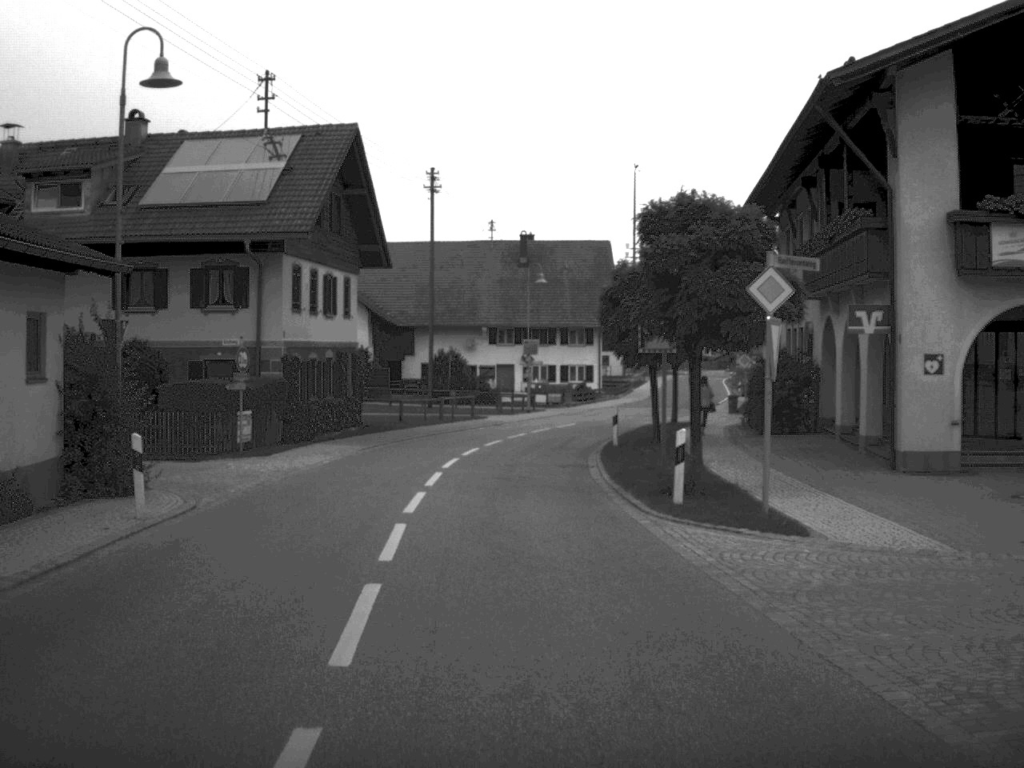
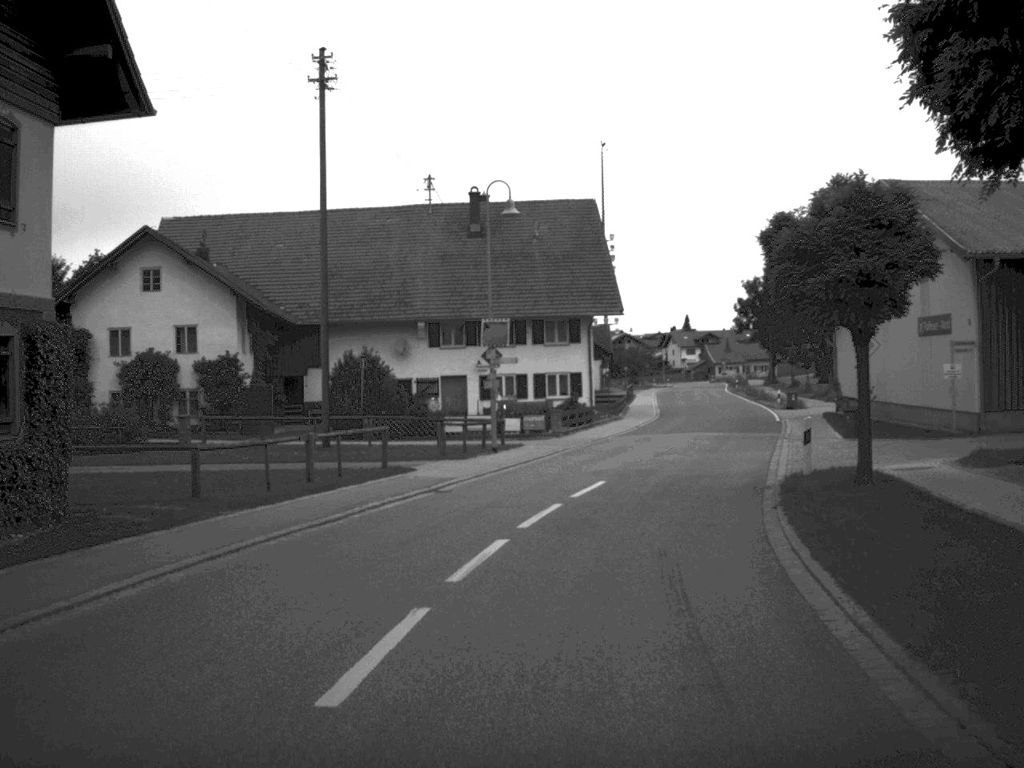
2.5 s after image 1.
(-0.3, +27.3) m; +2°
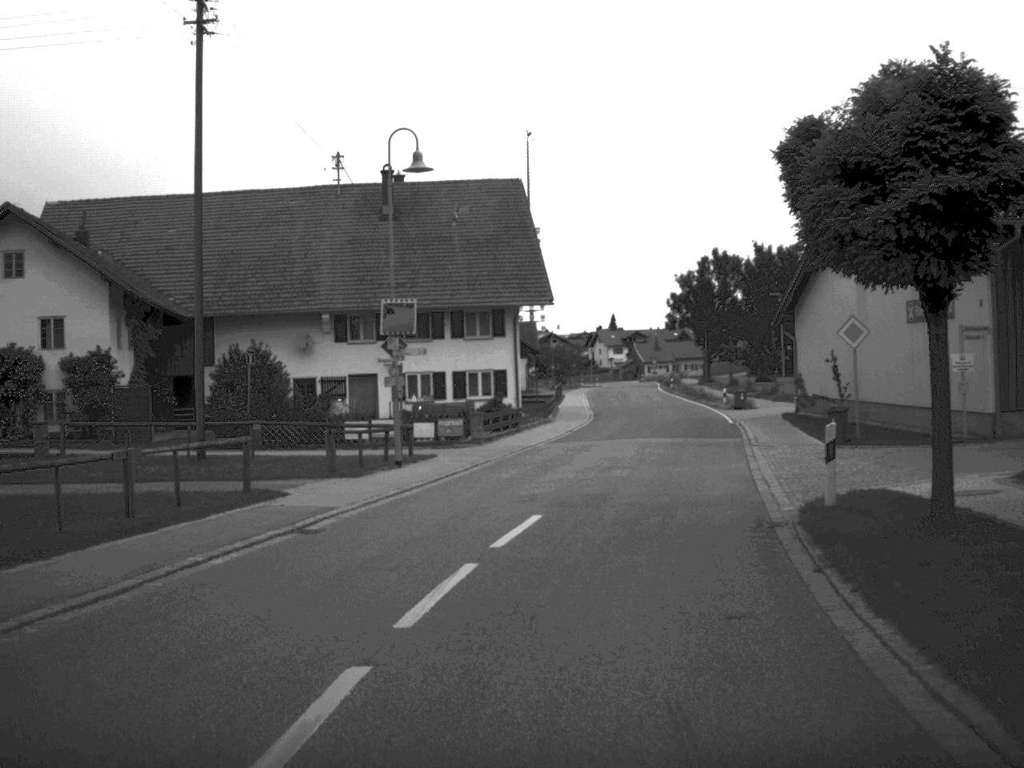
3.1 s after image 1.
(+0.2, +6.6) m; +3°
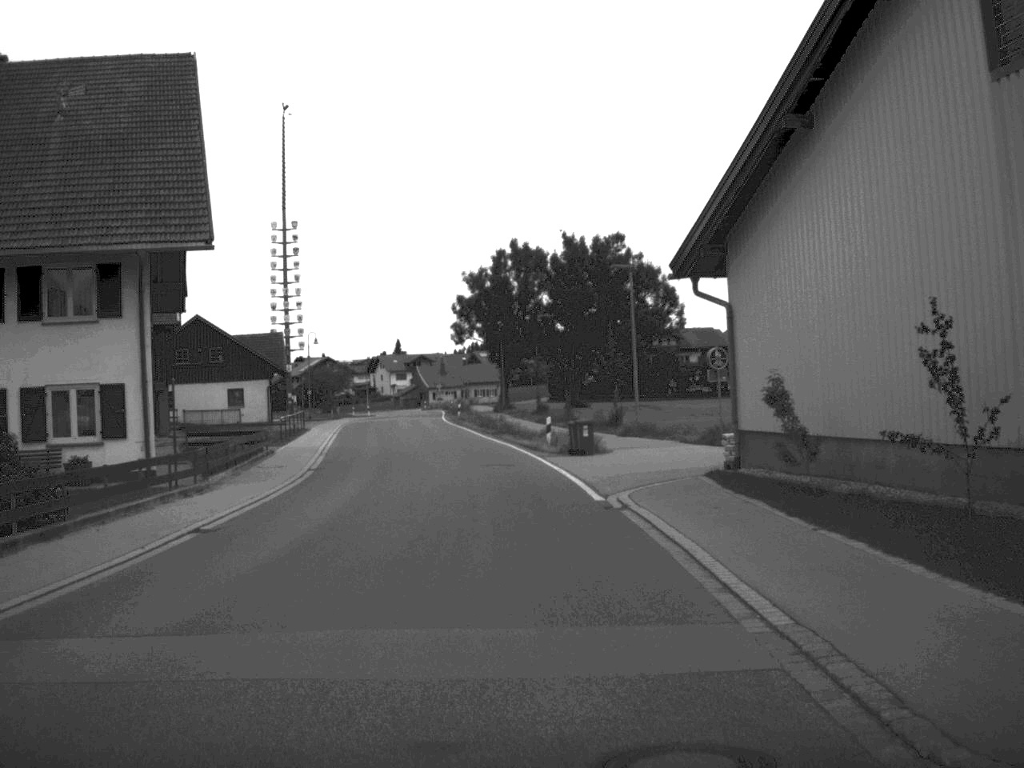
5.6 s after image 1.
(+2.9, +26.9) m; +9°
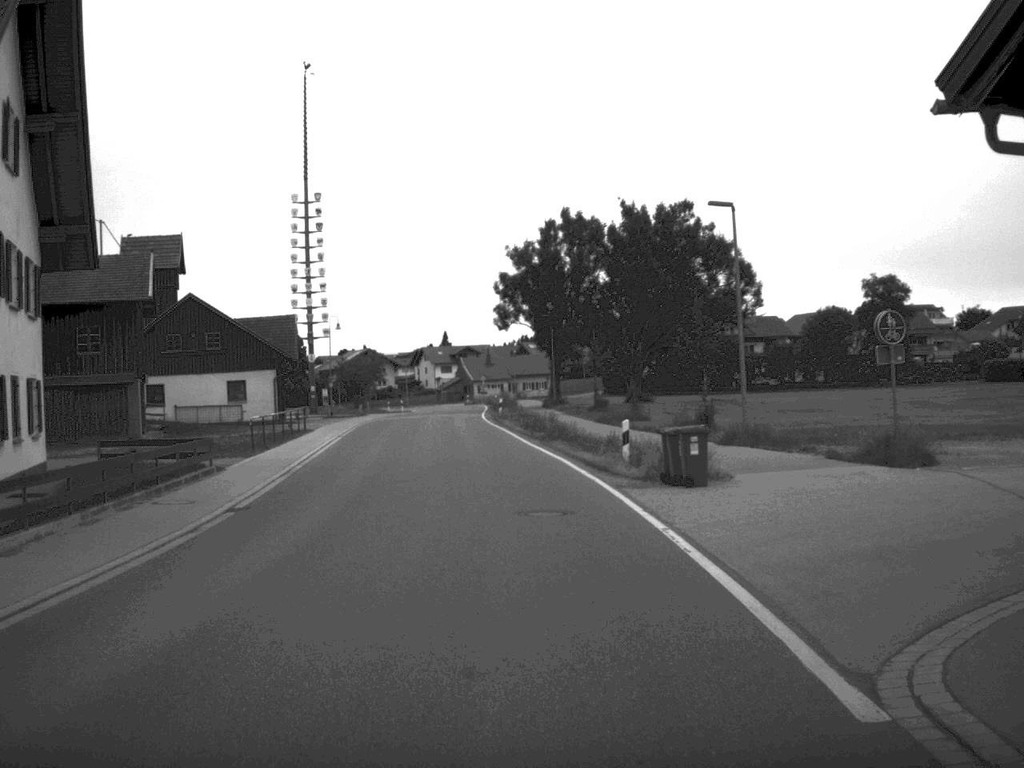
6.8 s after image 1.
(-0.2, +13.4) m; -2°
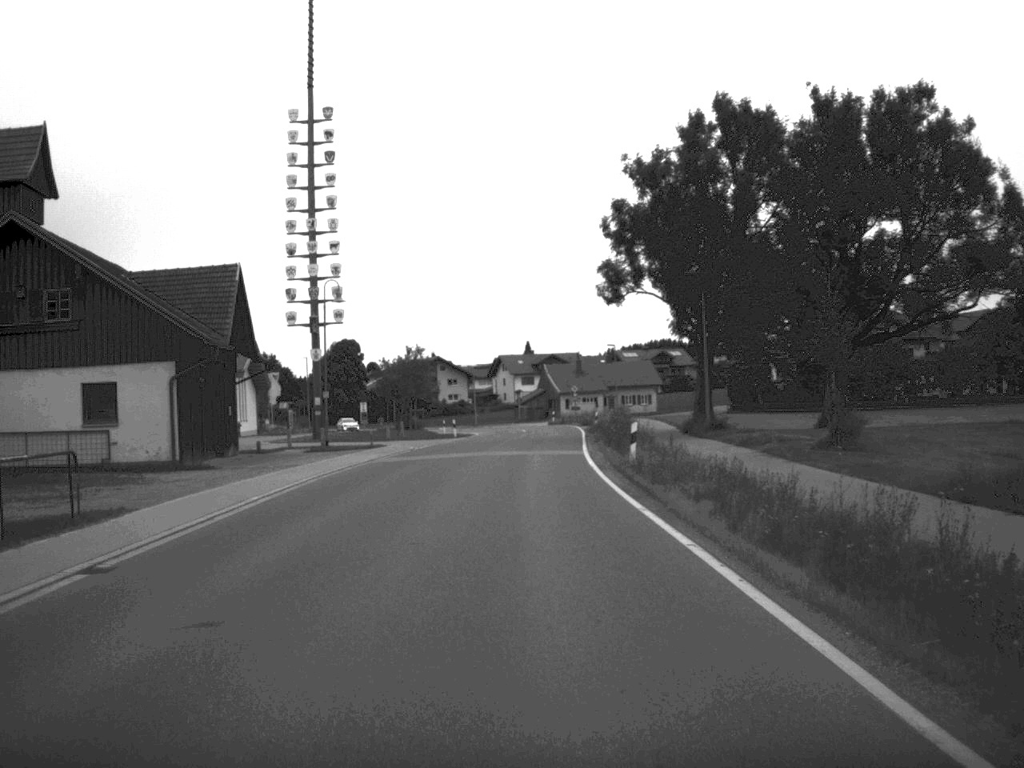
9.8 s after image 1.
(-1.7, +36.1) m; -4°
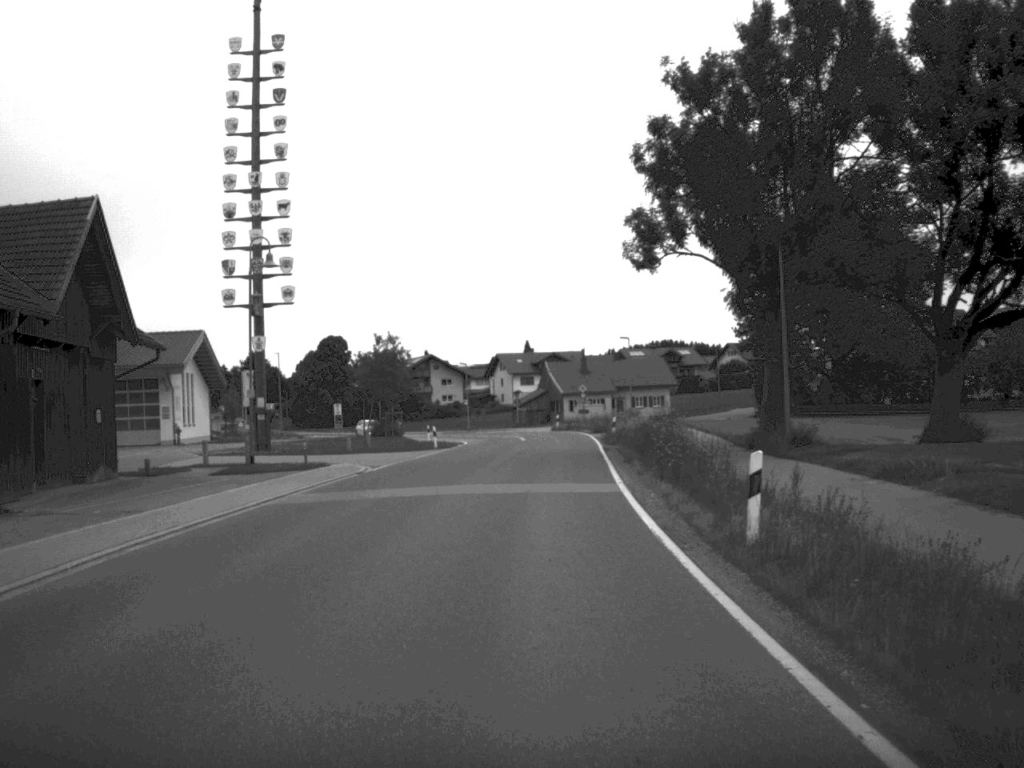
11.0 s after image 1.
(0.0, +14.7) m; 0°
